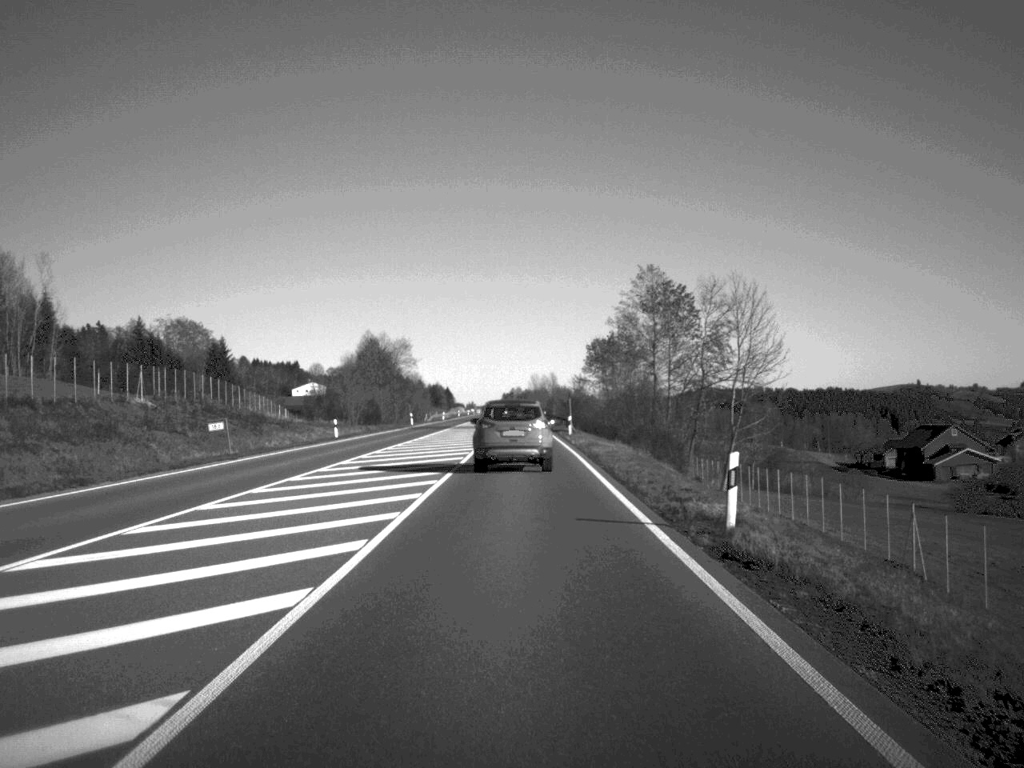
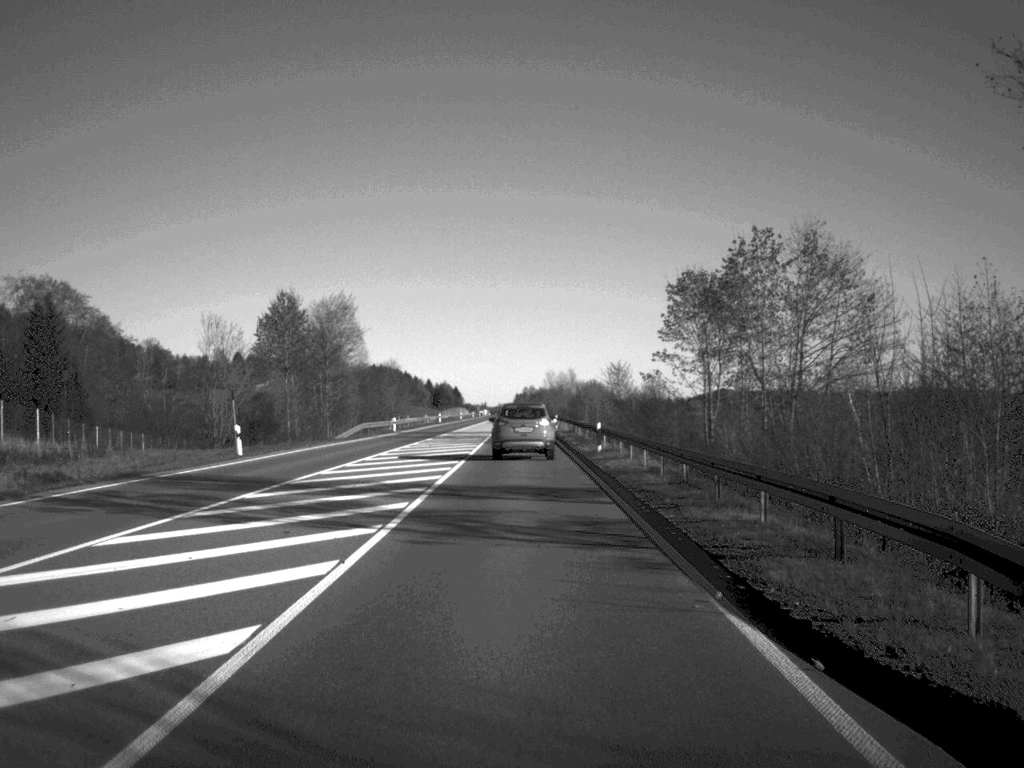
(-0.4, +73.4) m; -1°
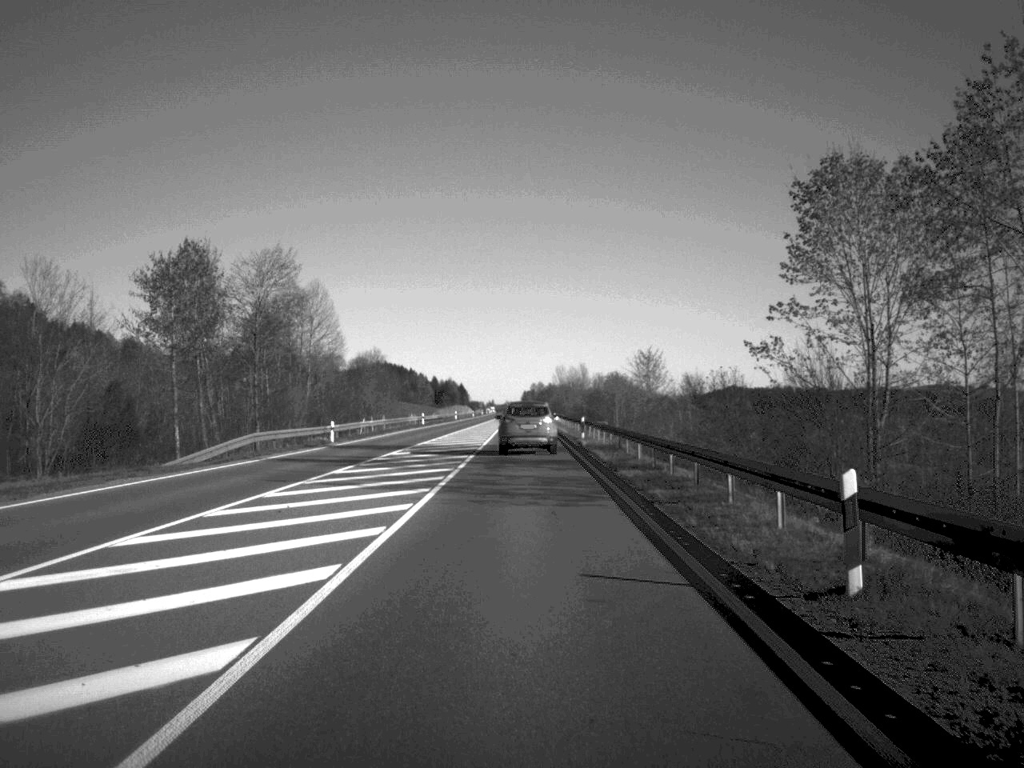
(-0.1, +32.6) m; 0°
